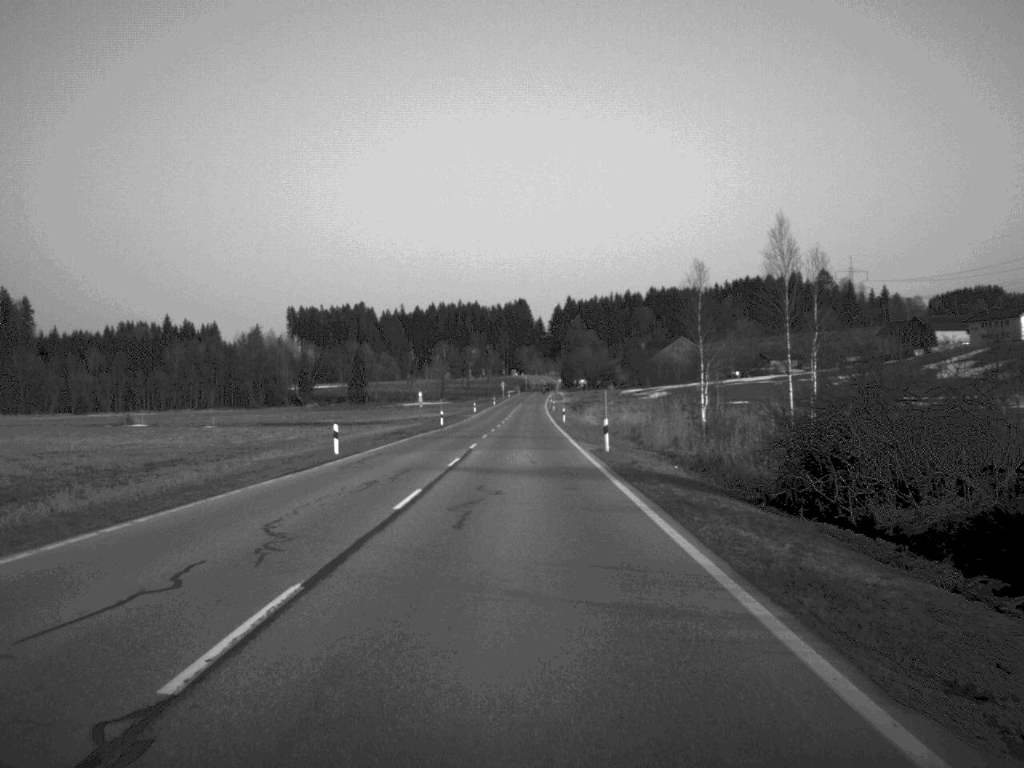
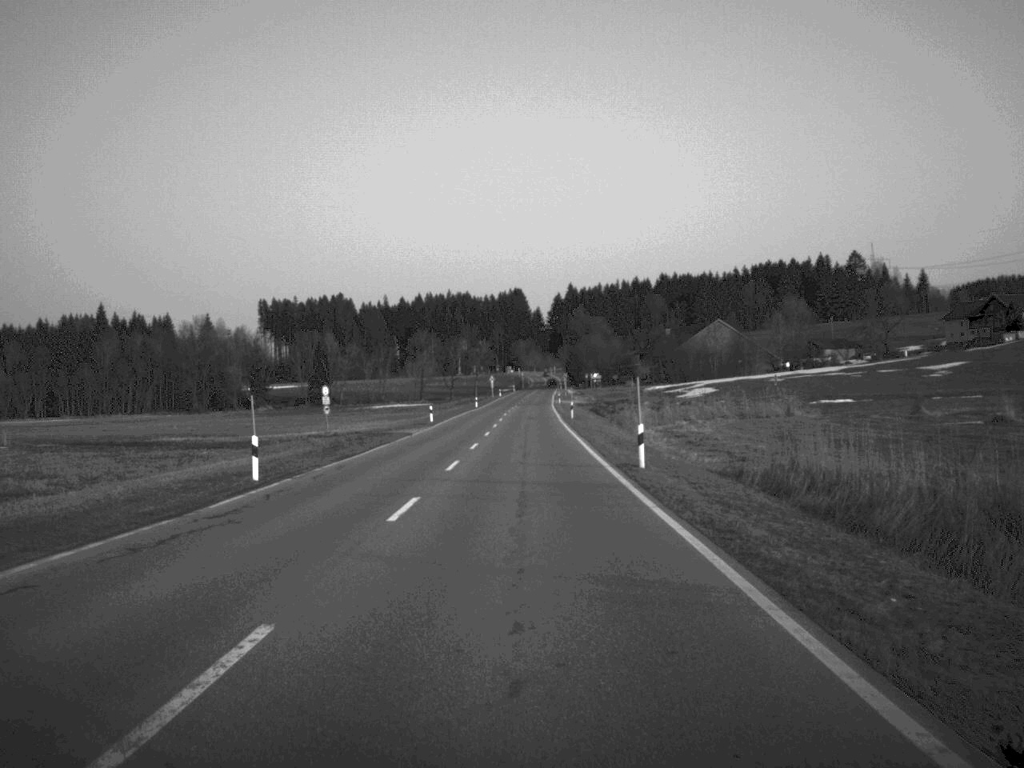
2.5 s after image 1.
(0.0, +61.2) m; 0°
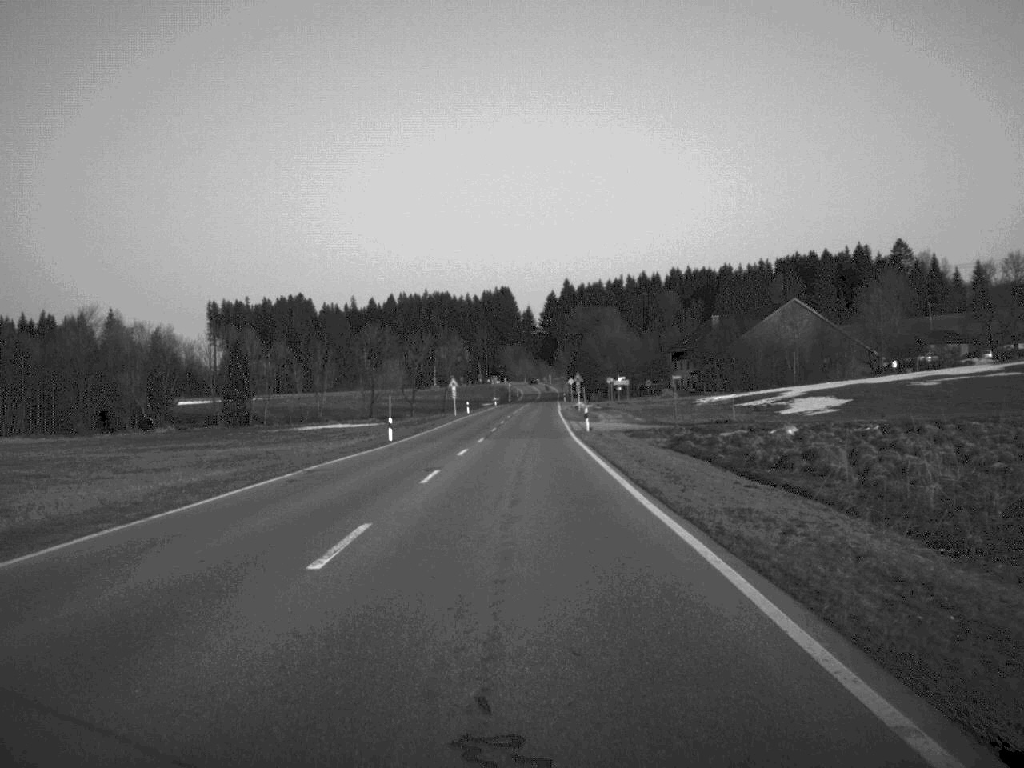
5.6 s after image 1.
(+0.4, +76.3) m; +1°
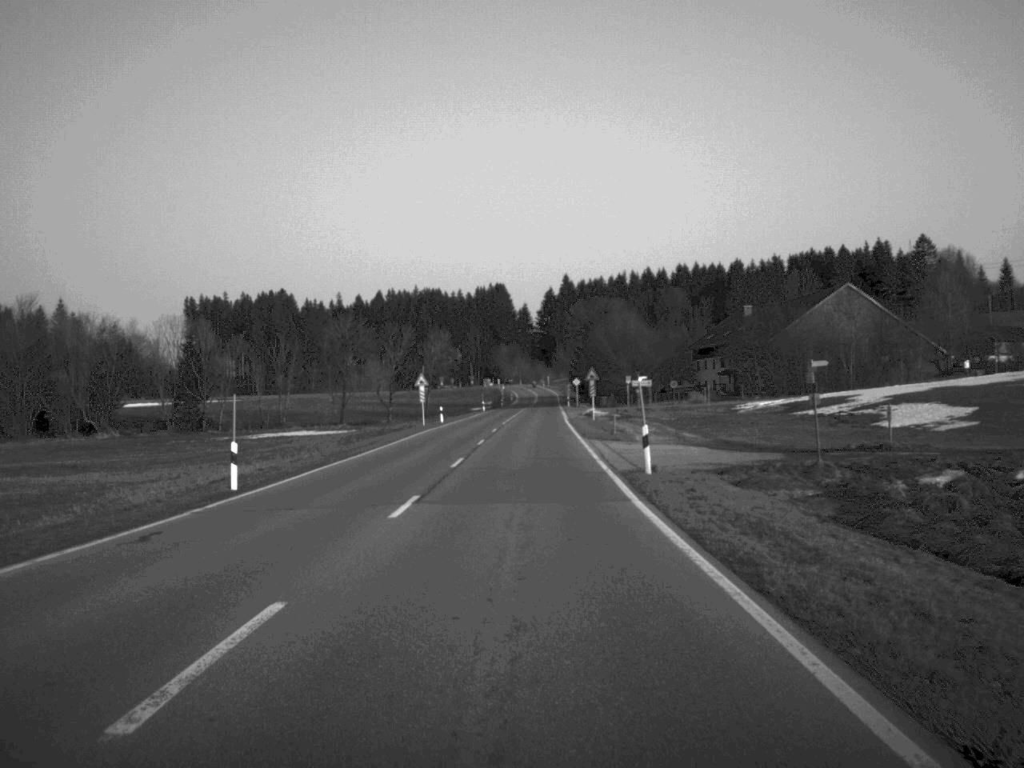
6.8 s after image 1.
(+0.1, +29.3) m; 0°
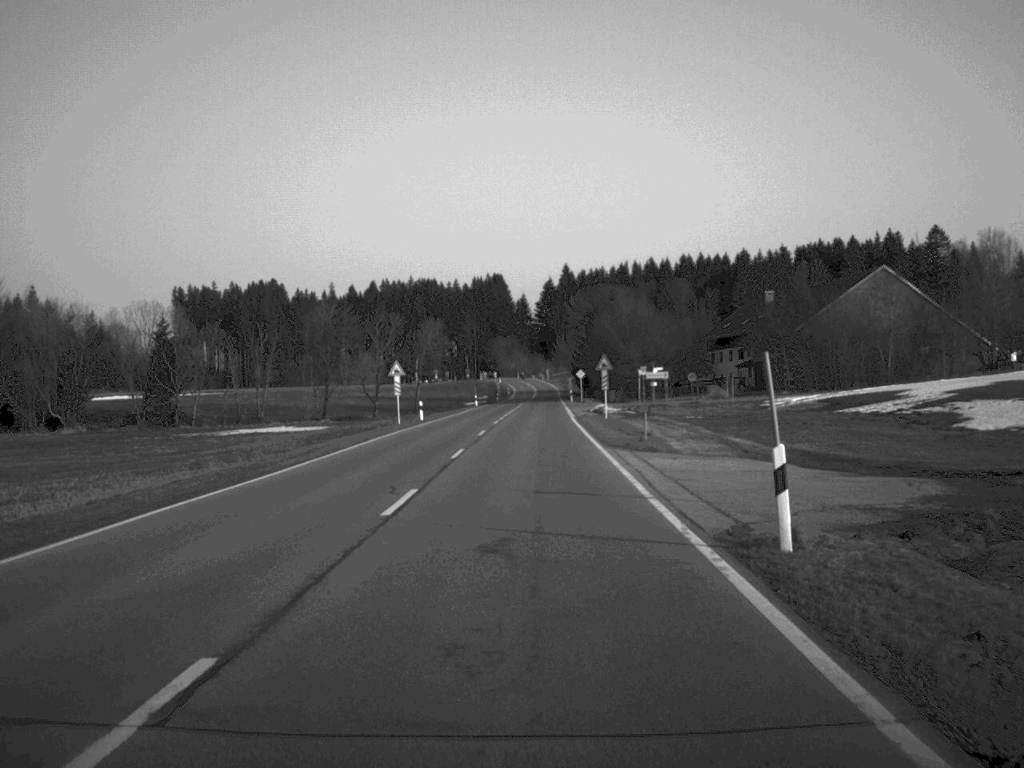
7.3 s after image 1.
(0.0, +14.2) m; 0°
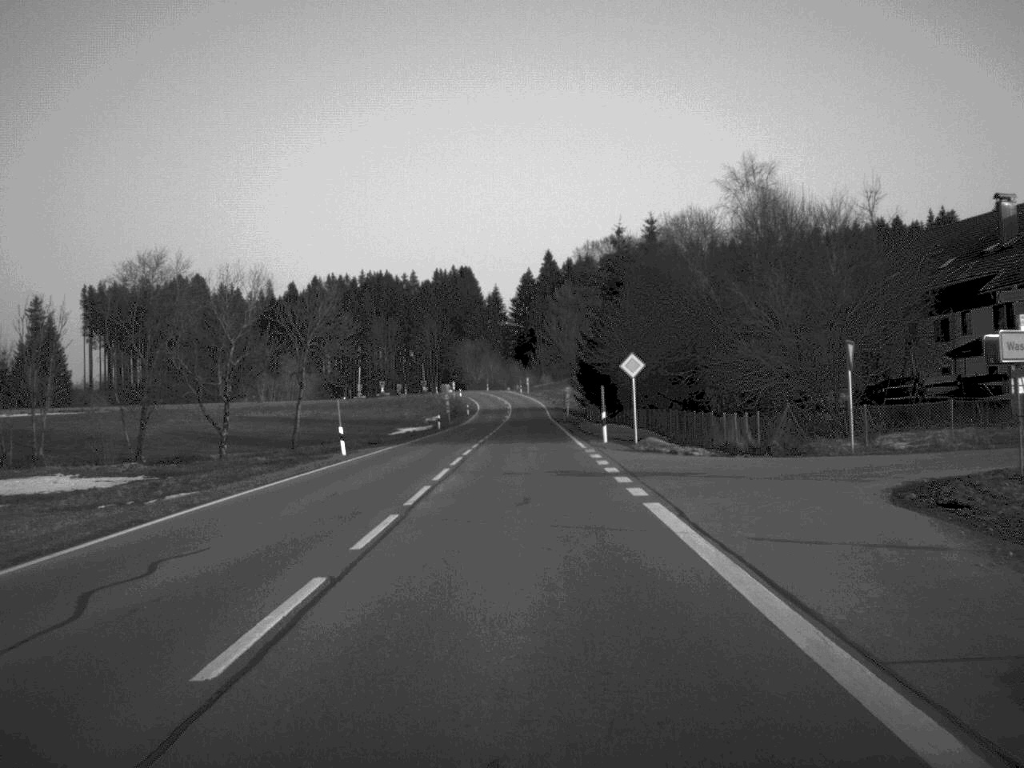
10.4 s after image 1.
(+0.8, +74.3) m; +1°
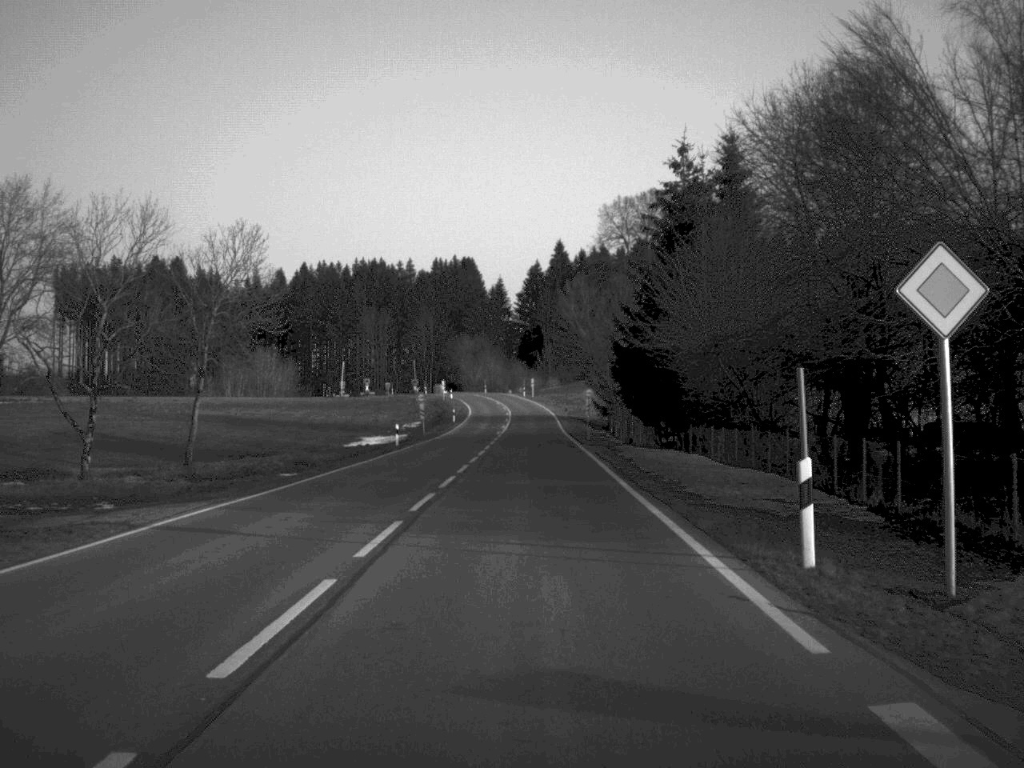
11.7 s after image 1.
(0.0, +30.3) m; 0°
